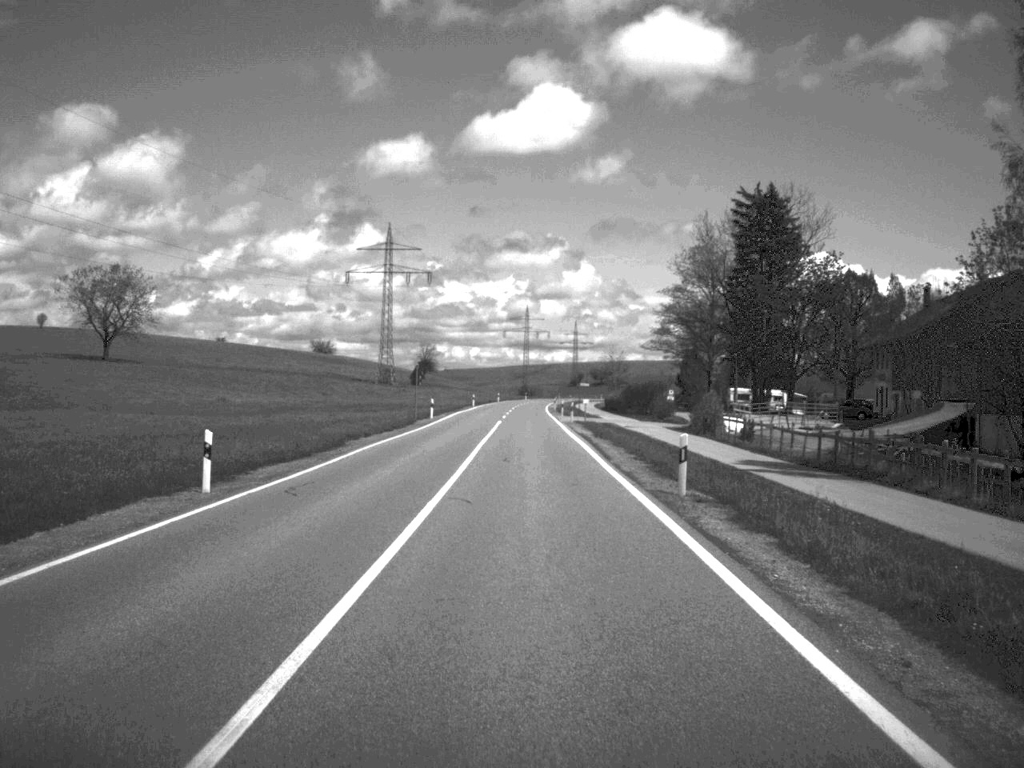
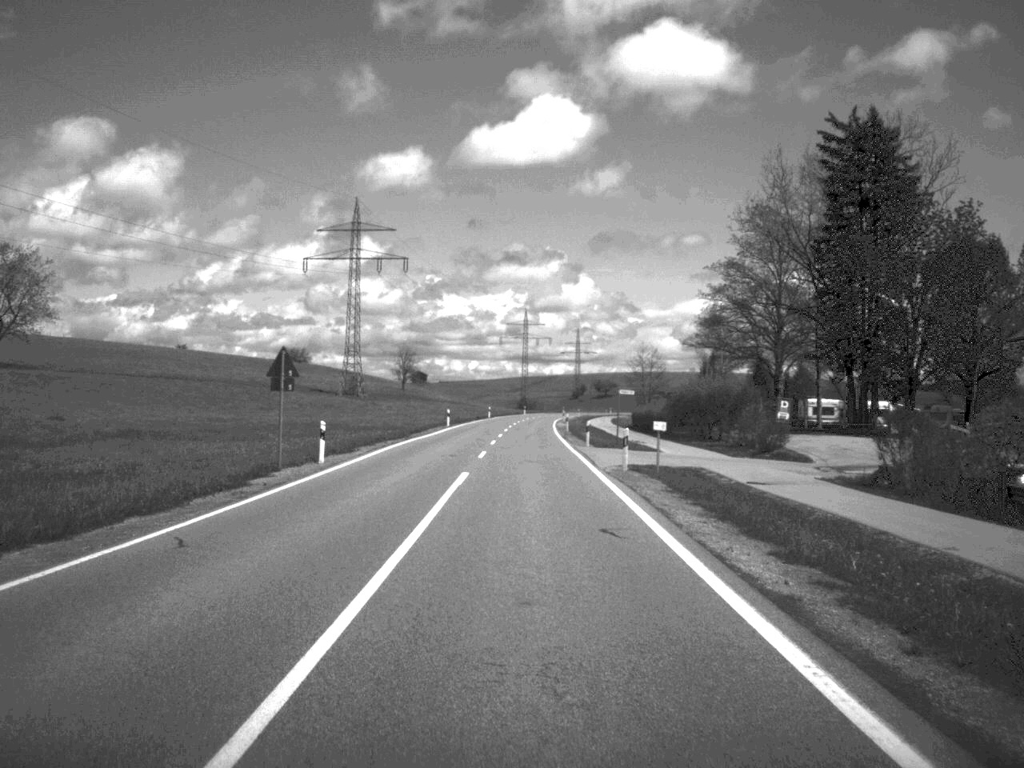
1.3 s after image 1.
(0.0, +37.4) m; 0°
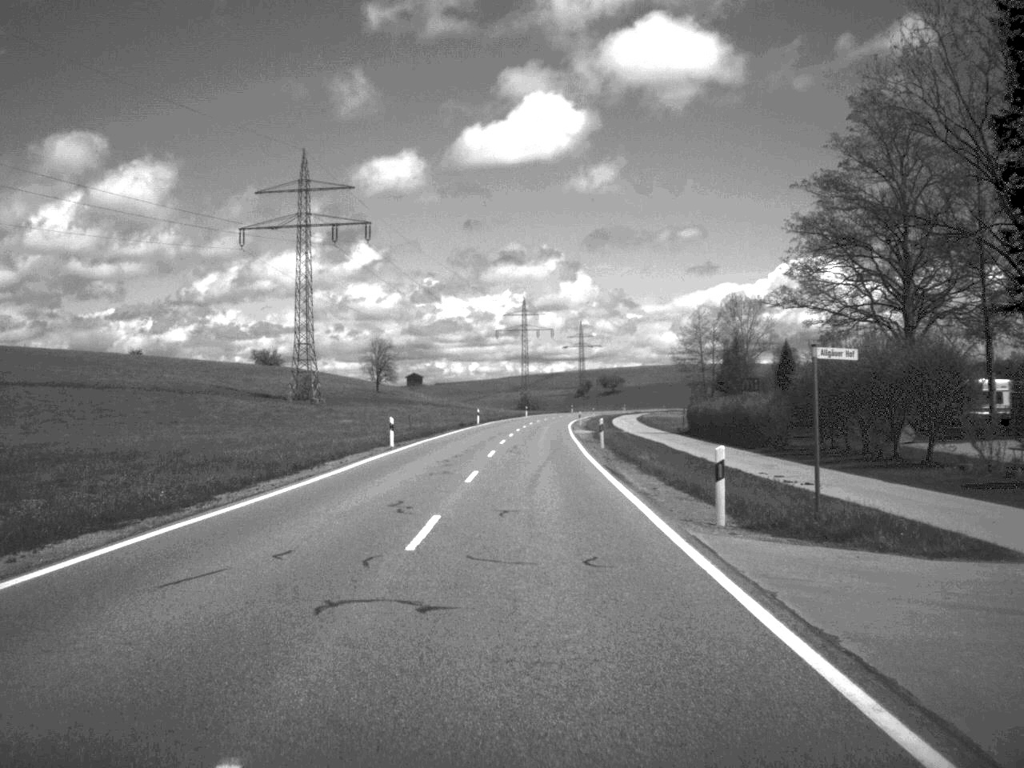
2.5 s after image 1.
(0.0, +34.9) m; 0°
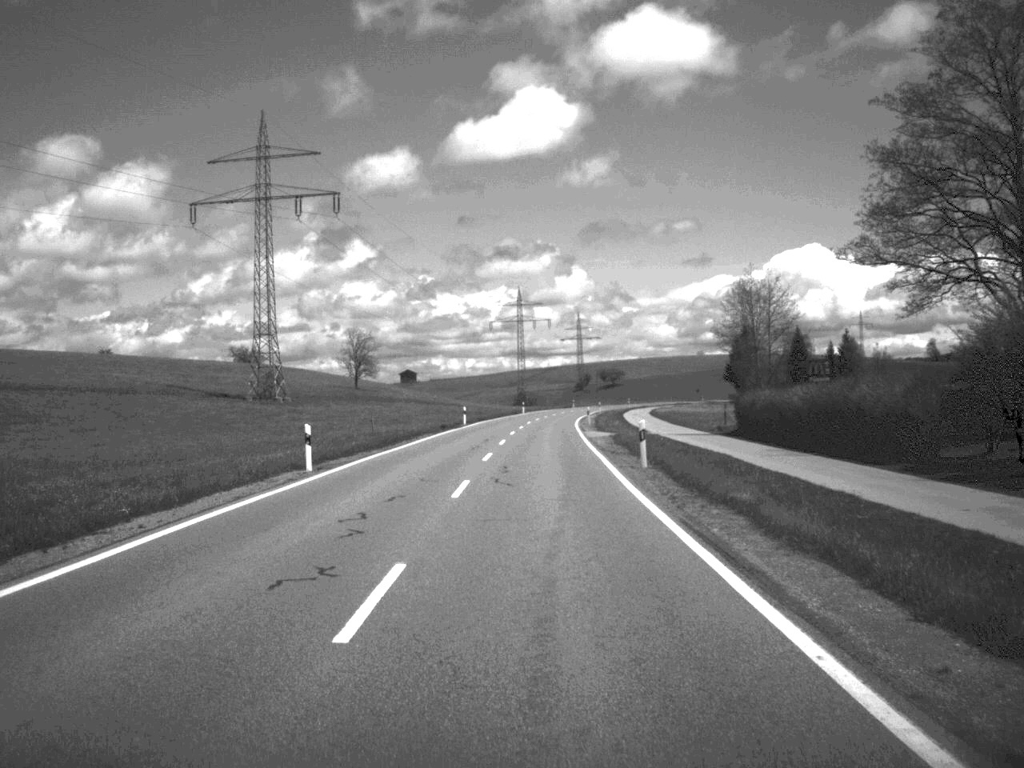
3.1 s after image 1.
(0.0, +17.1) m; 0°
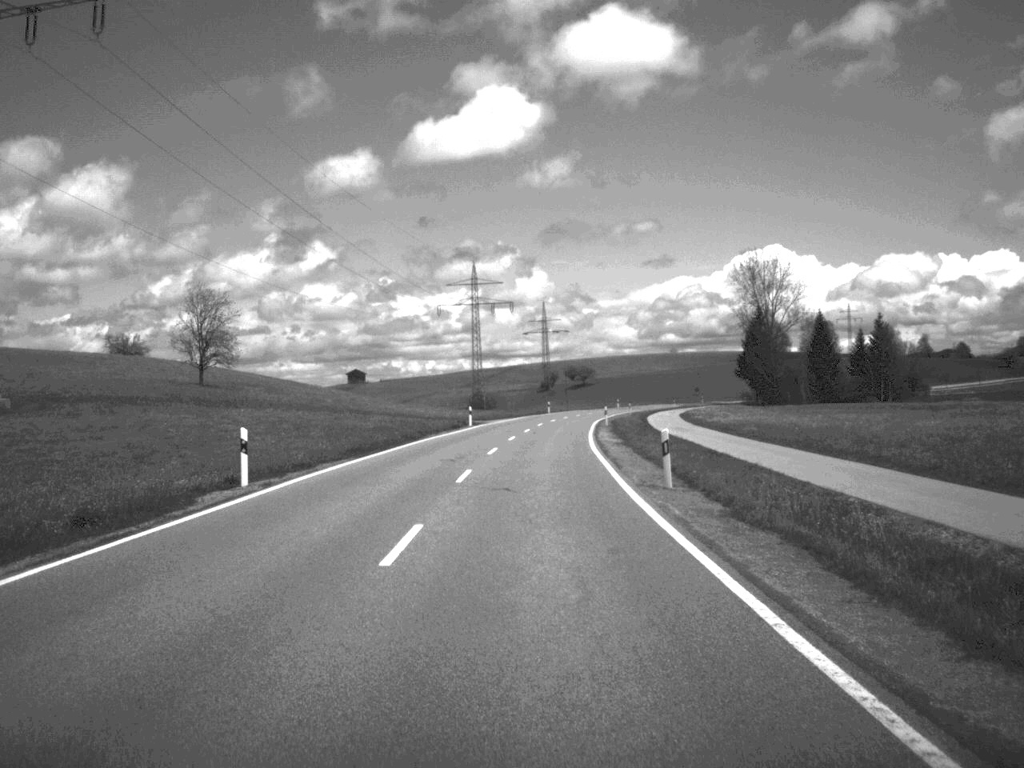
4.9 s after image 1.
(+0.6, +55.5) m; +2°
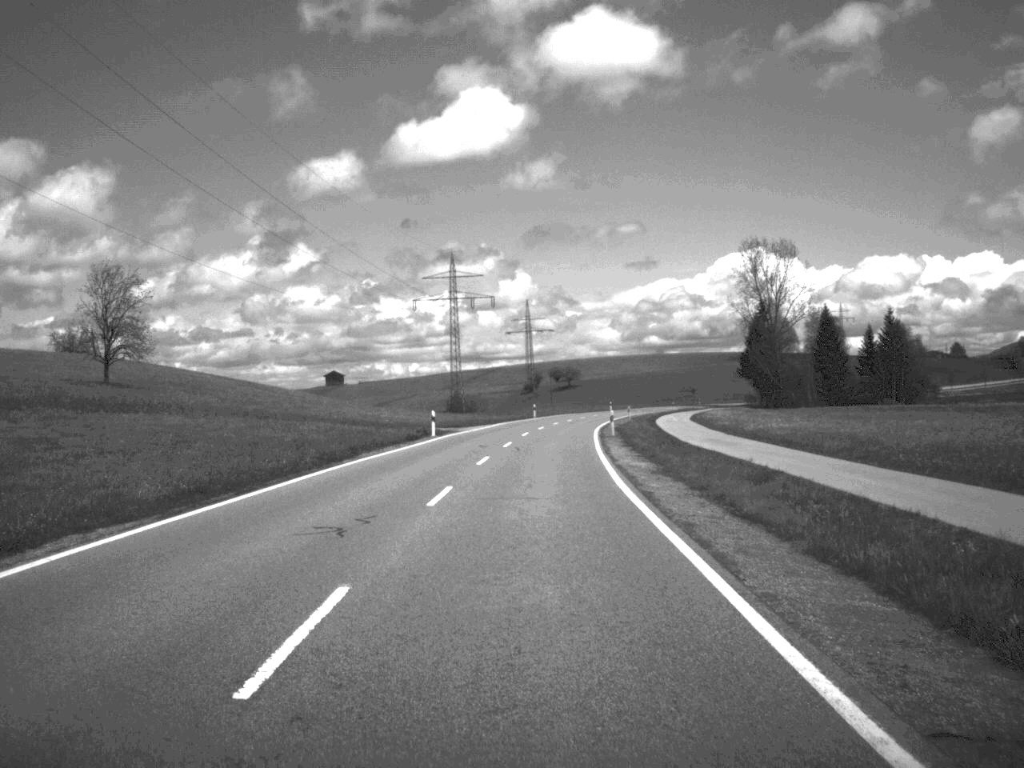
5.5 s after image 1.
(+0.1, +17.2) m; +1°
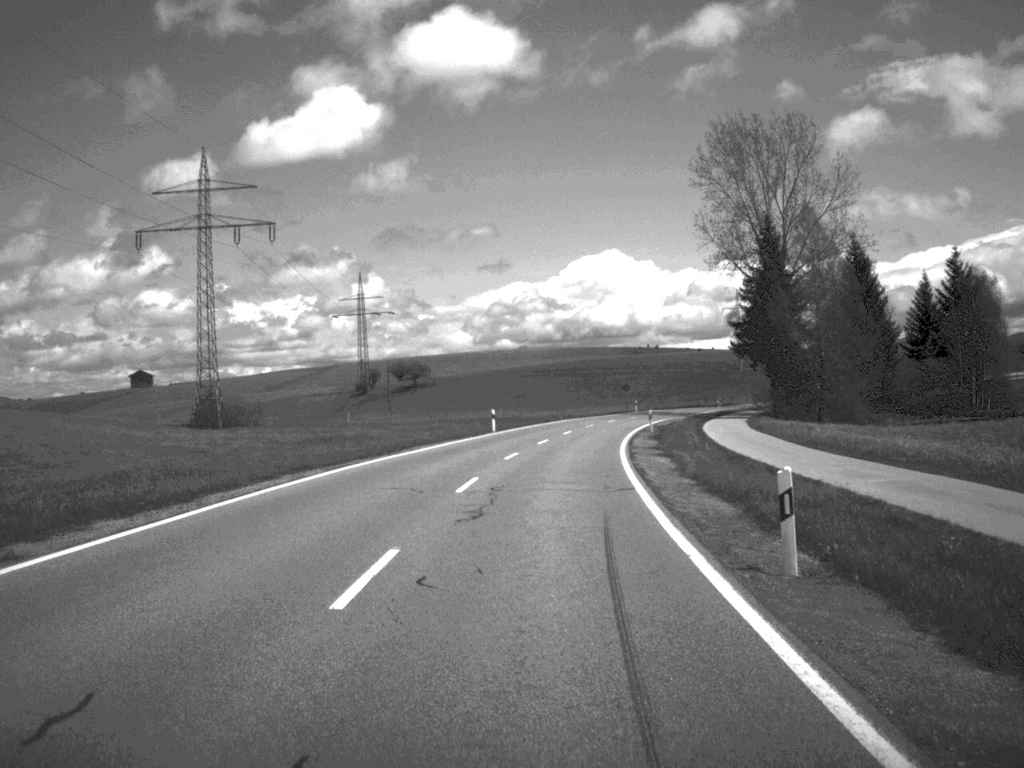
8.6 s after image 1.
(+4.4, +91.3) m; +6°
